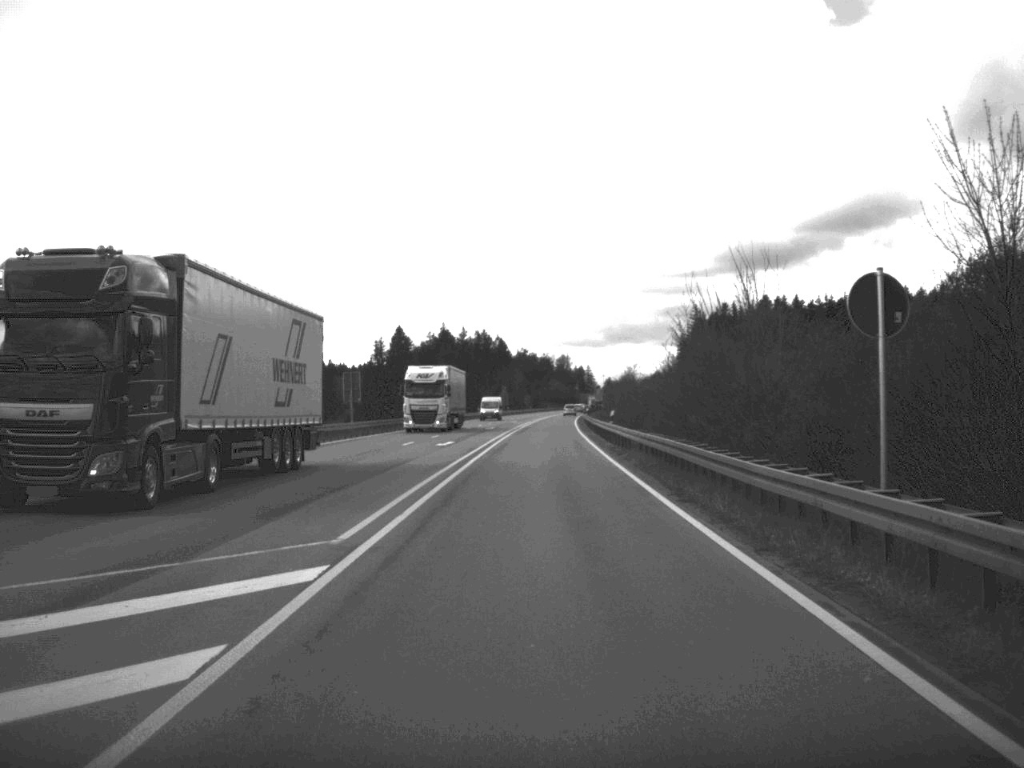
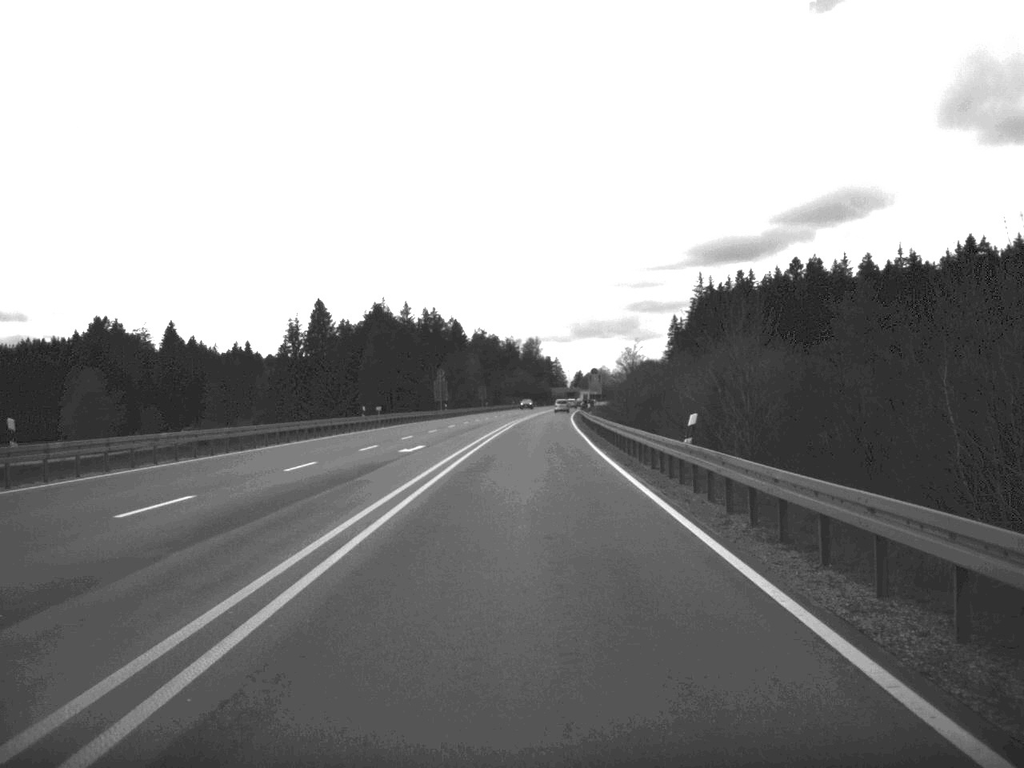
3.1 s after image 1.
(+1.2, +81.7) m; +1°
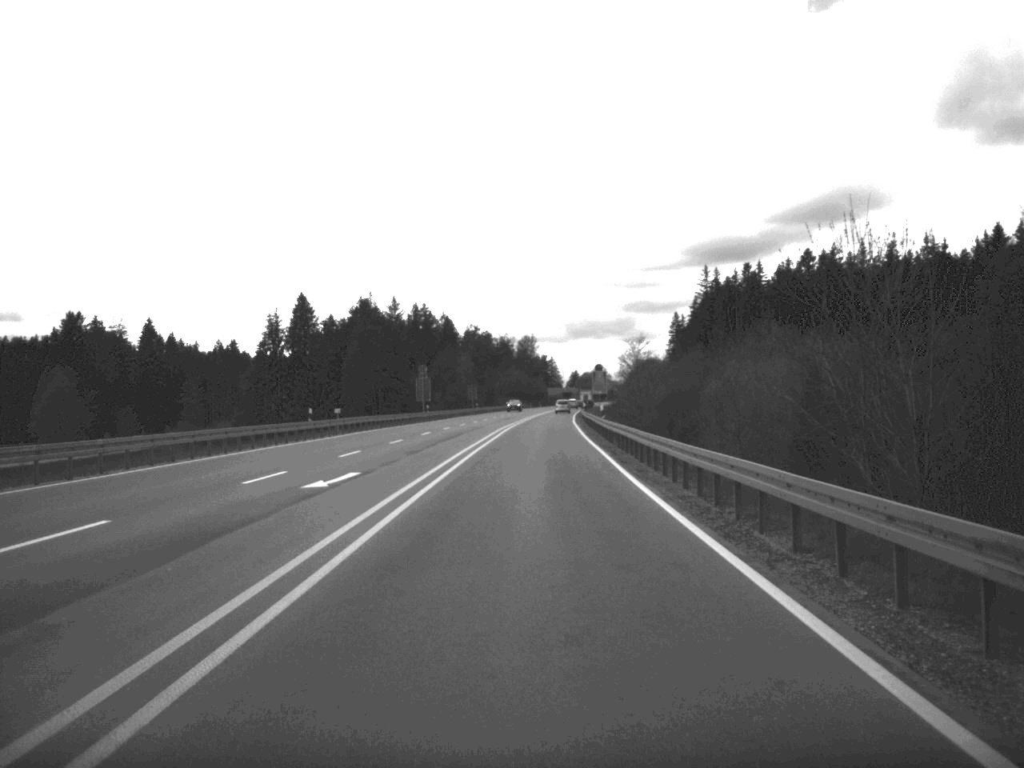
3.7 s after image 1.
(0.0, +16.3) m; 0°
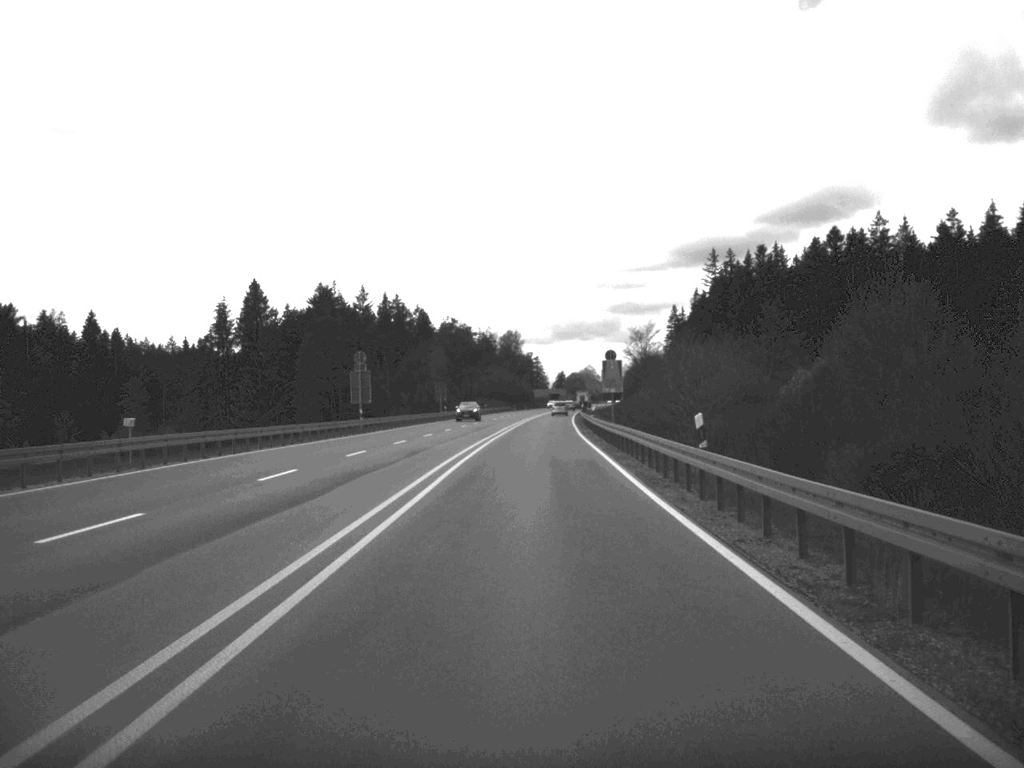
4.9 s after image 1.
(+0.2, +34.1) m; +1°
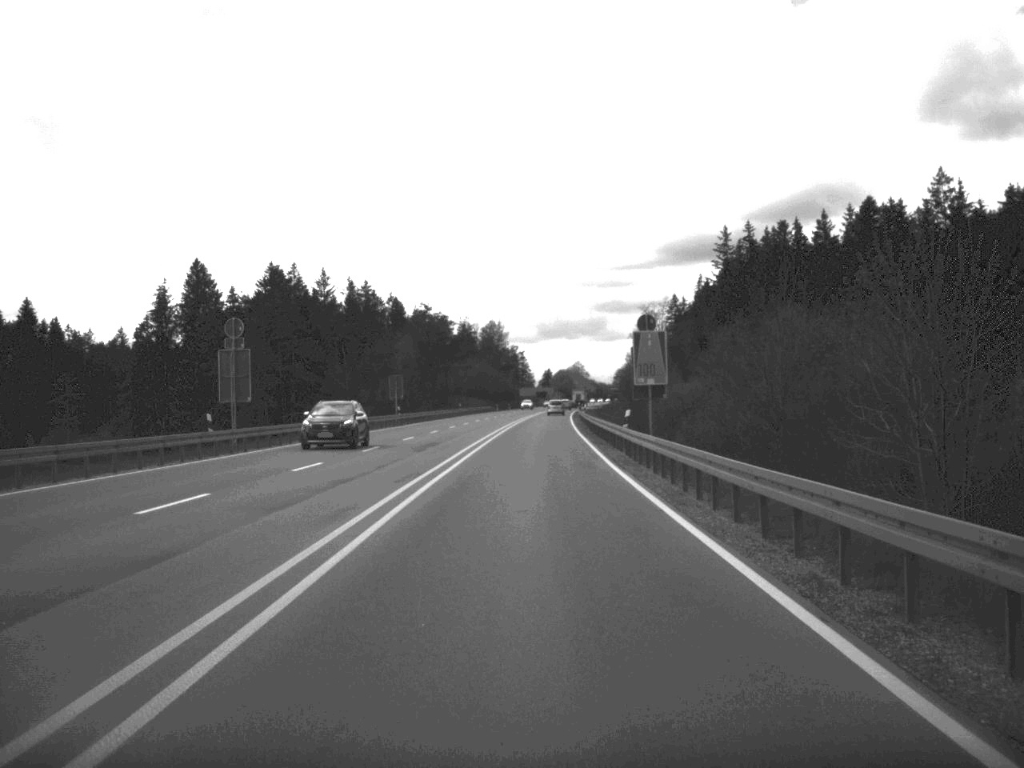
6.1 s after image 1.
(+0.2, +31.6) m; +1°
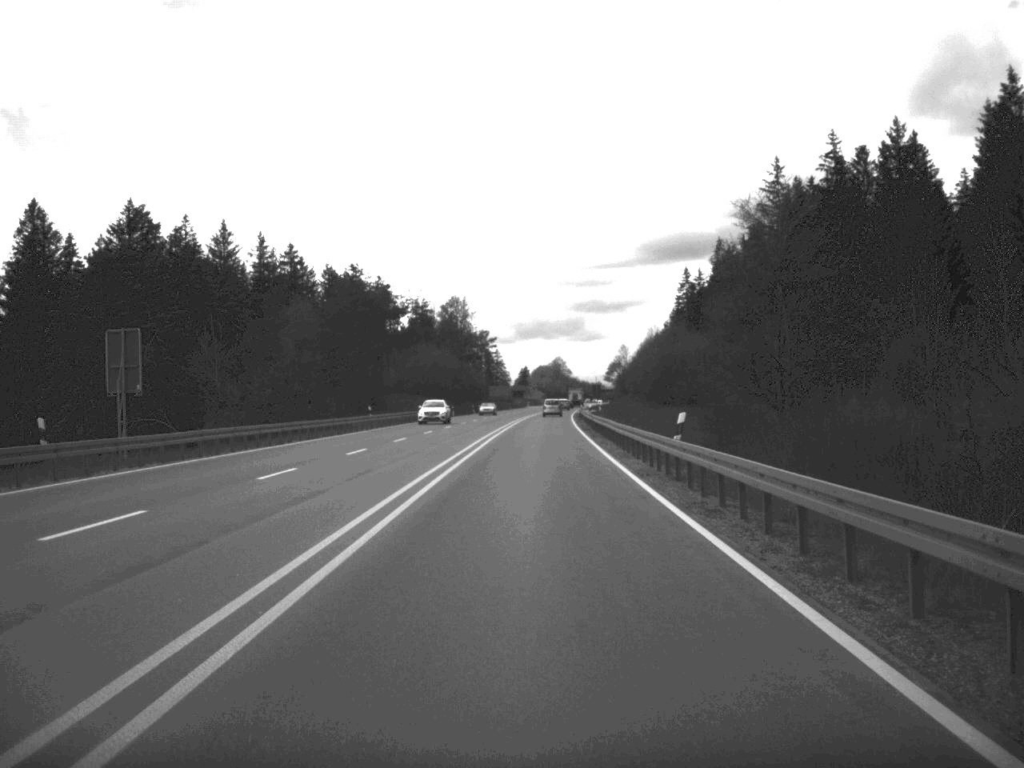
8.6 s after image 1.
(+0.5, +63.1) m; +1°
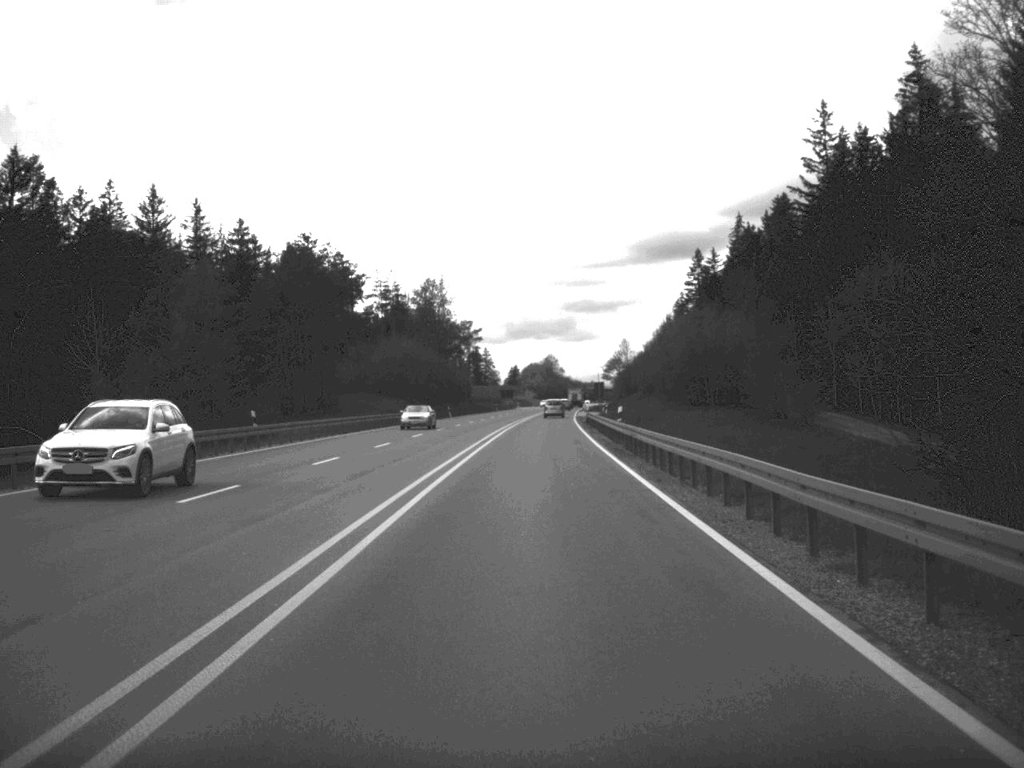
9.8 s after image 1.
(+0.1, +29.8) m; 0°
